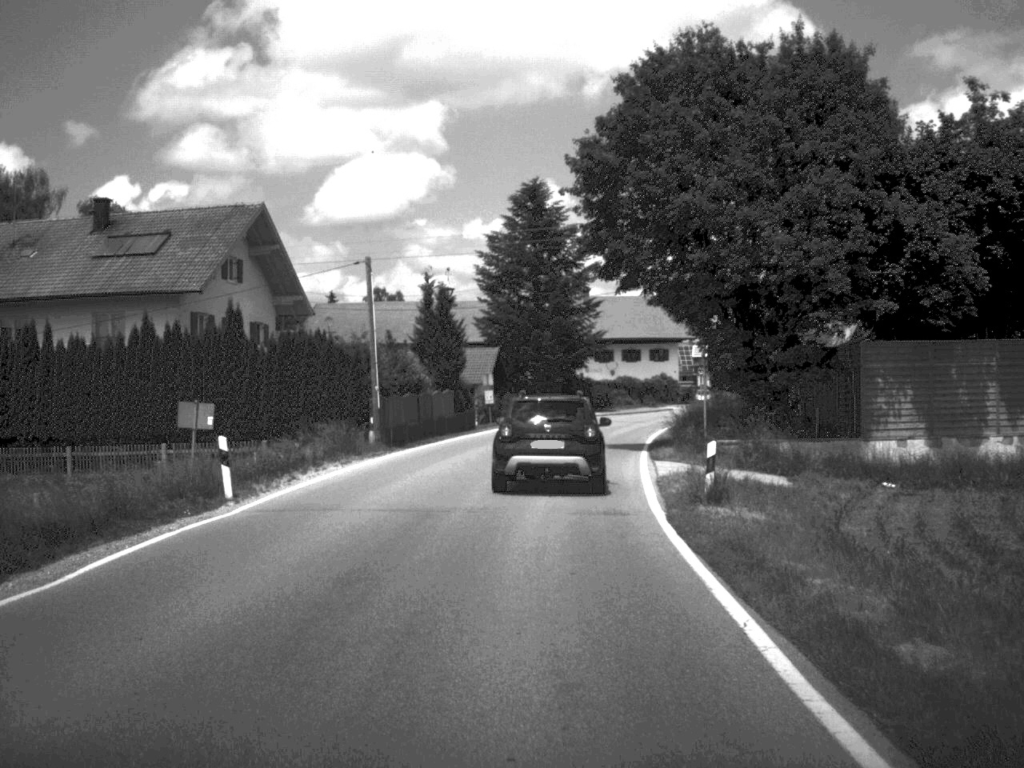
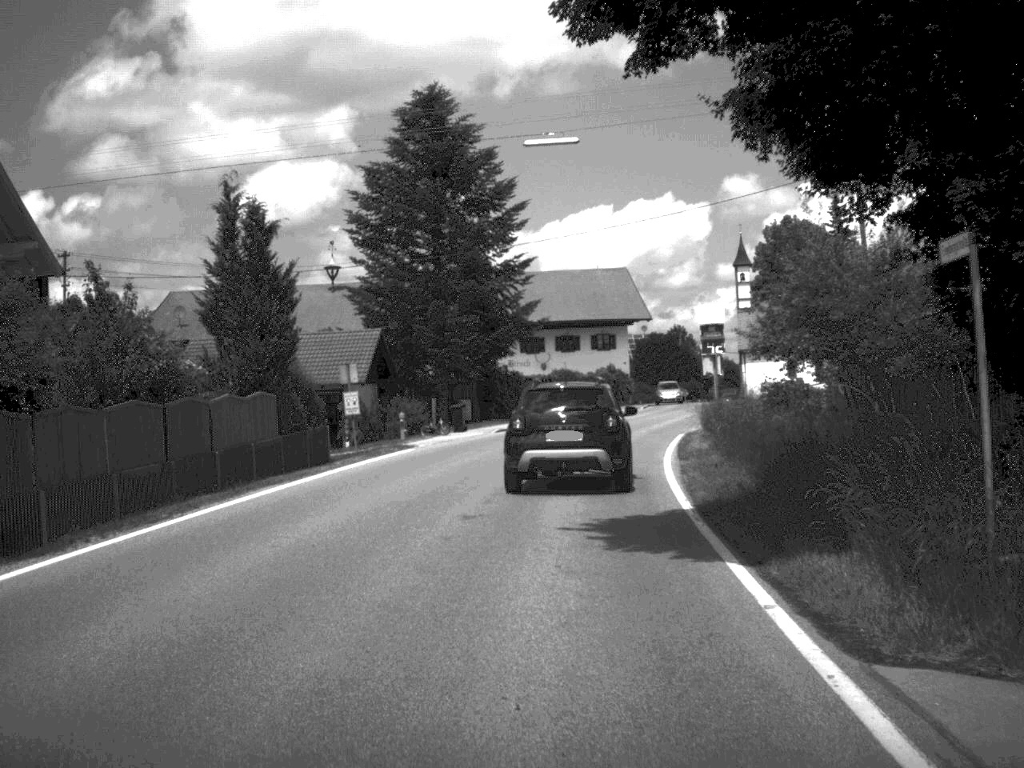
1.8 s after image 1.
(+0.7, +23.8) m; +4°
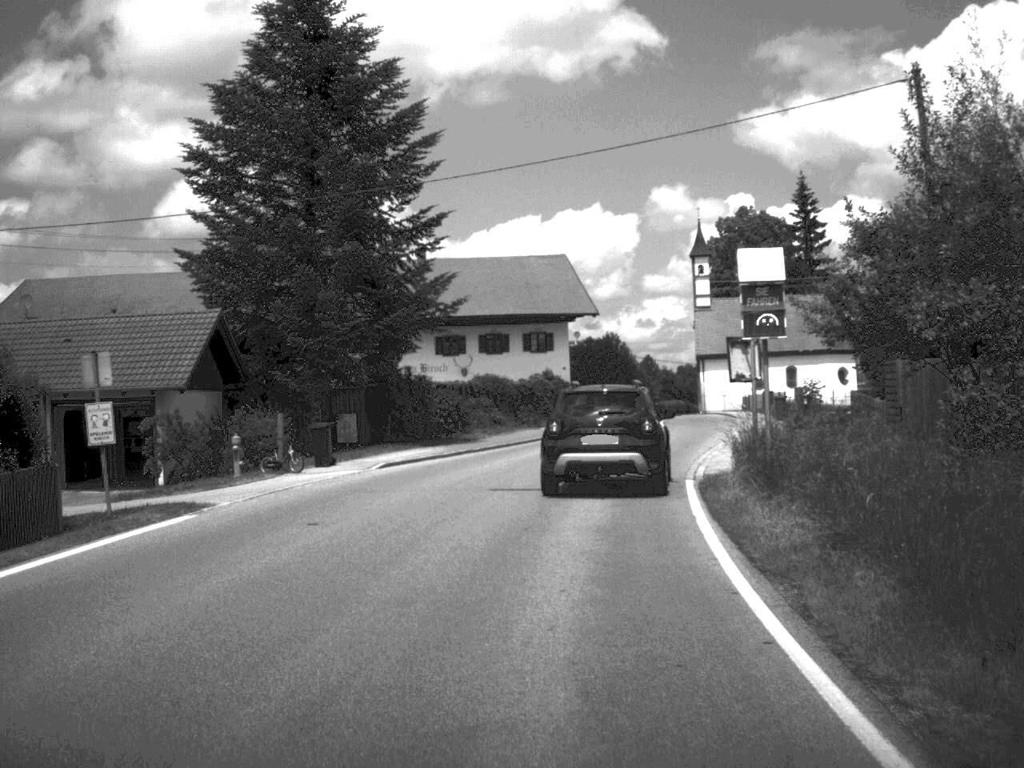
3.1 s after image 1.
(+0.4, +15.3) m; +3°
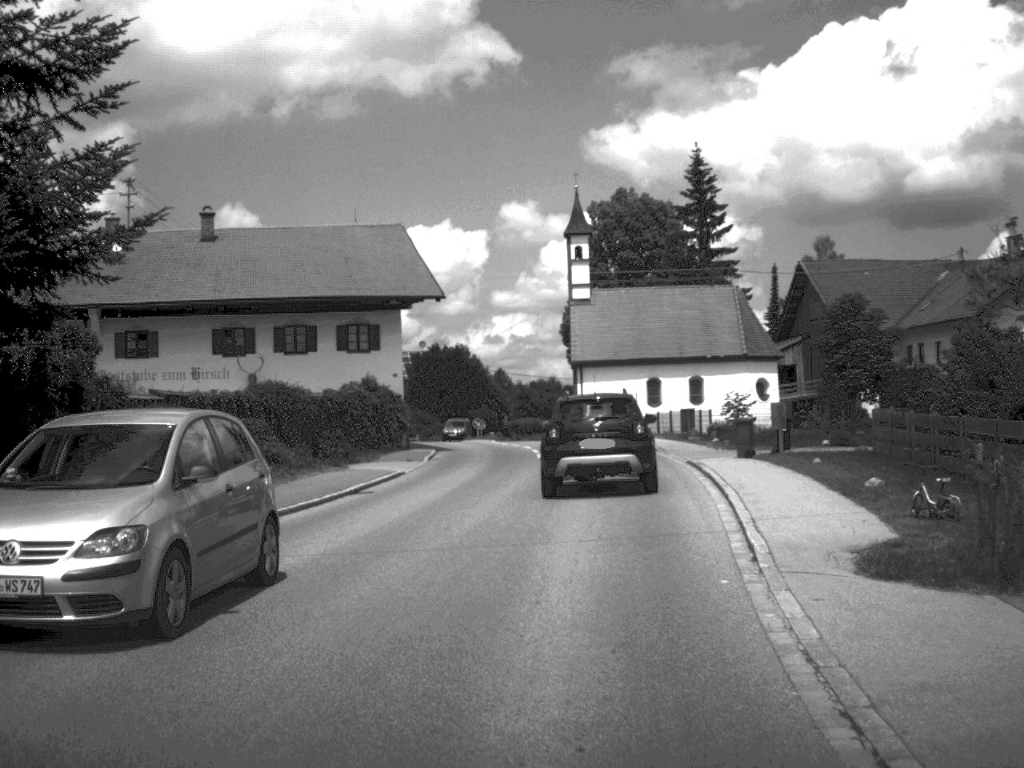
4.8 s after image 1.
(+1.0, +19.5) m; +7°
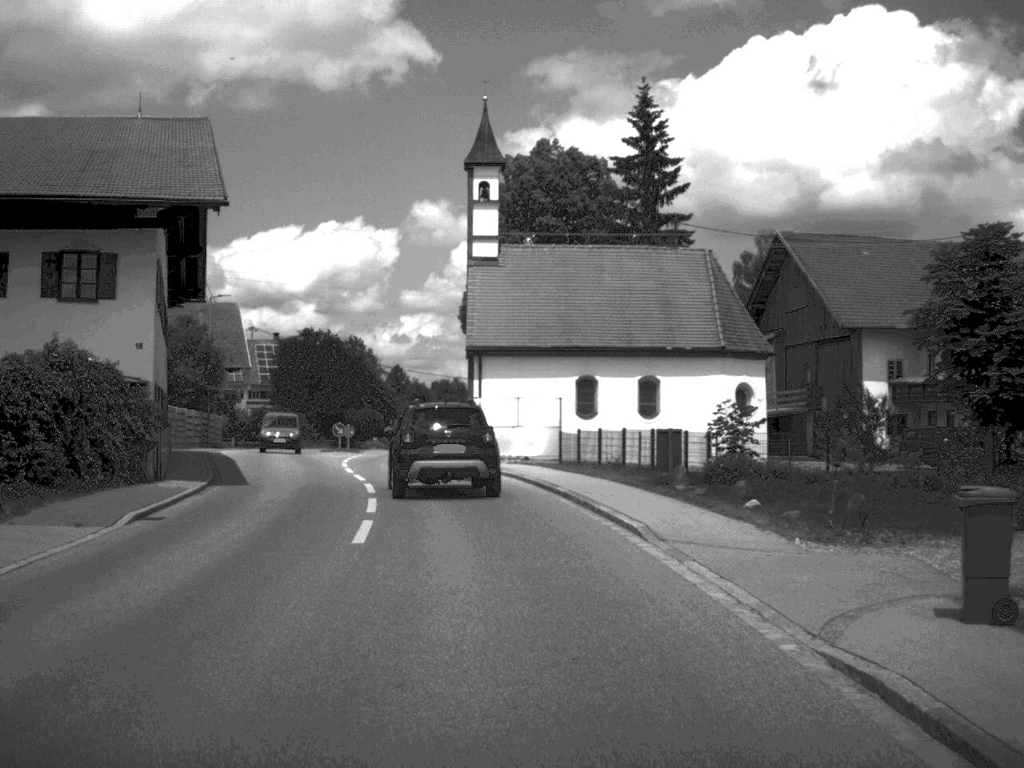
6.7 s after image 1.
(+1.1, +20.8) m; +4°
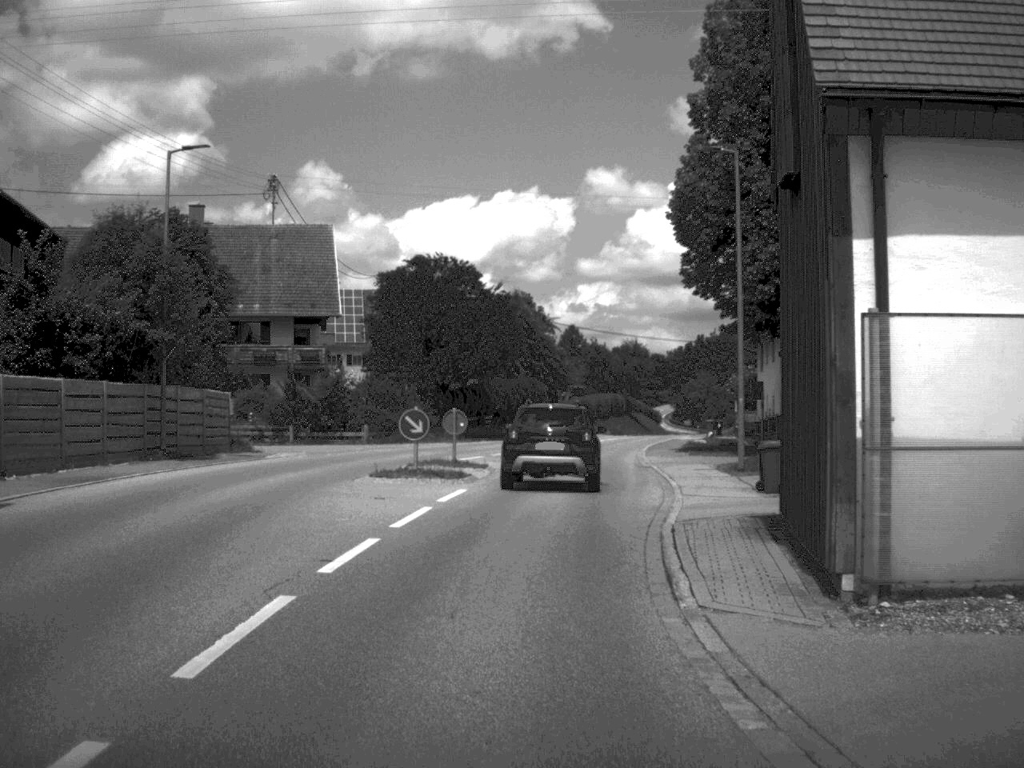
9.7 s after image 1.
(-2.8, +33.7) m; -8°
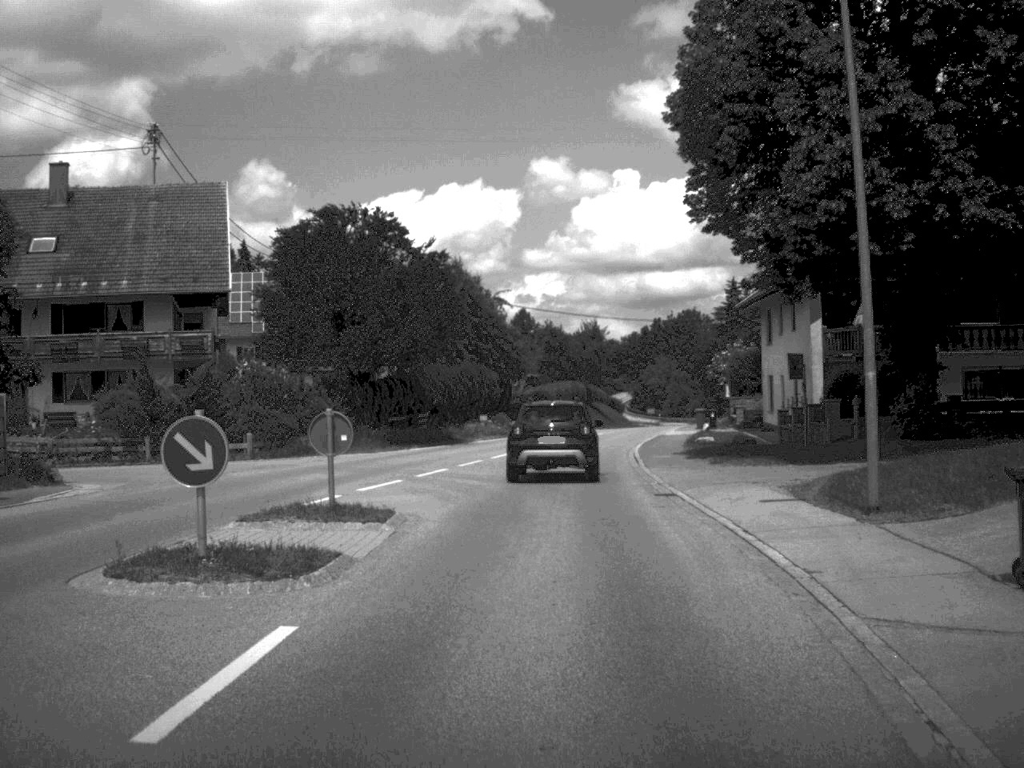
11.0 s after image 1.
(+0.1, +14.3) m; +2°
